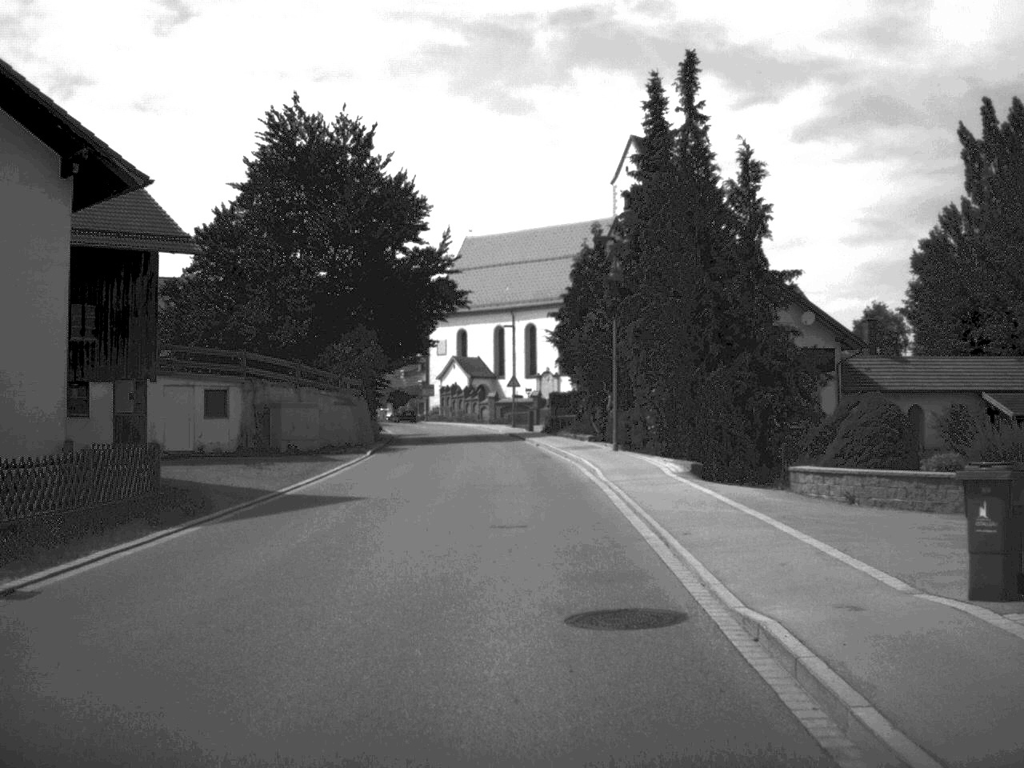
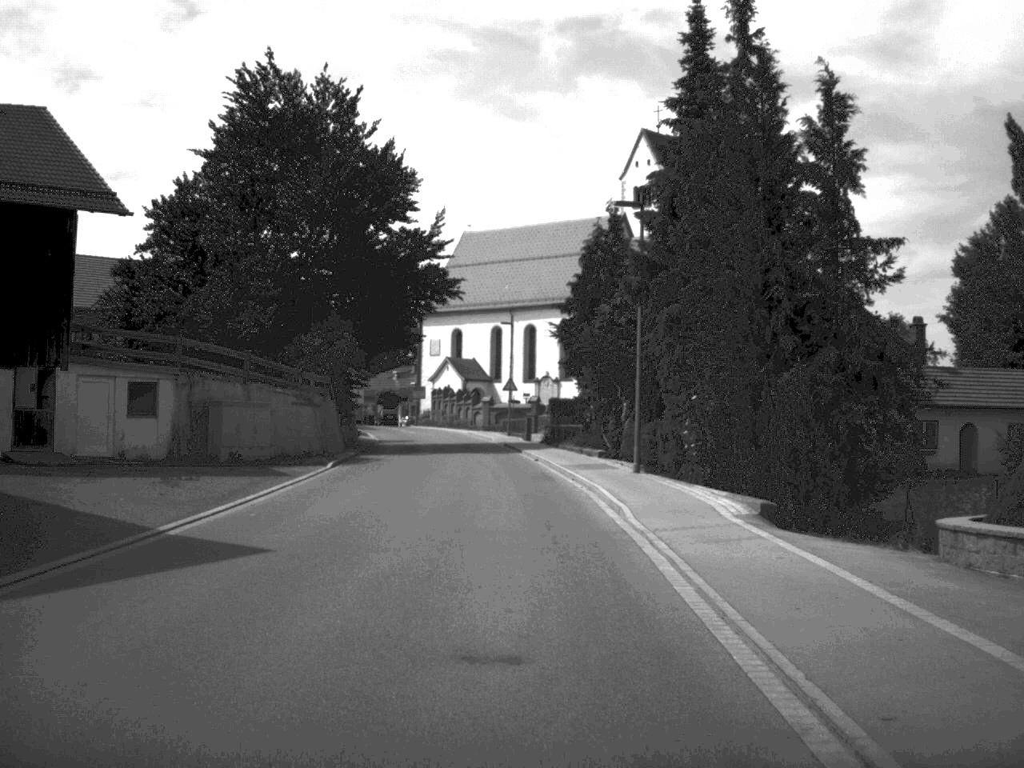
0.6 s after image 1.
(0.0, +7.8) m; 0°
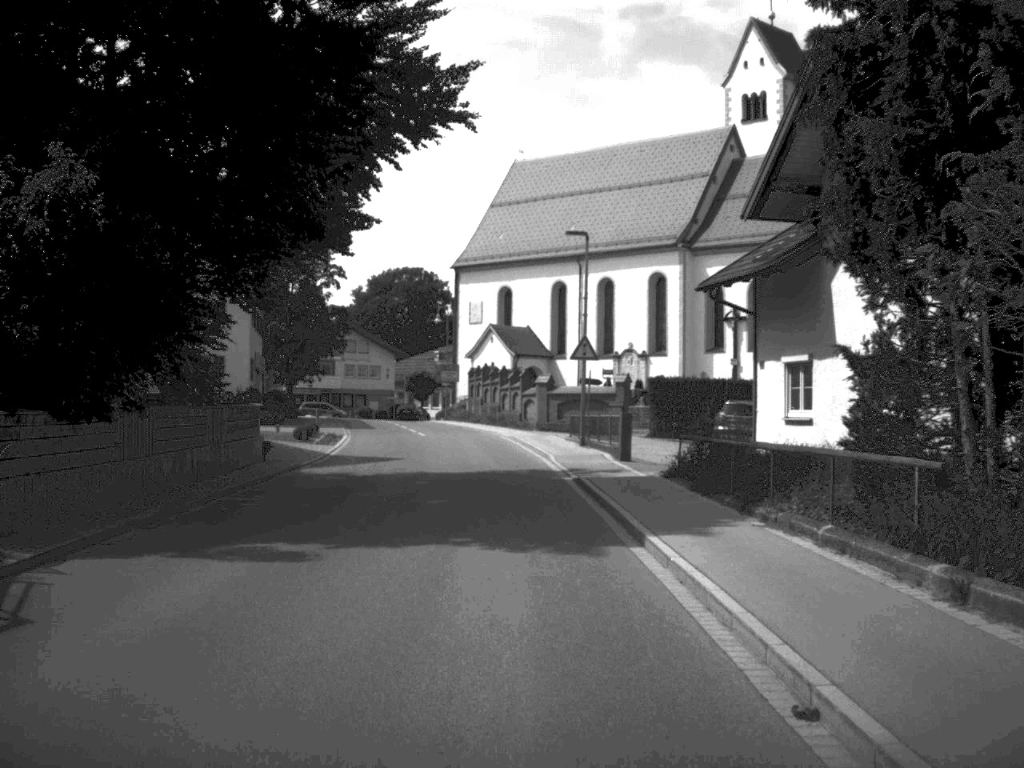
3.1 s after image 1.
(-0.6, +32.7) m; -3°
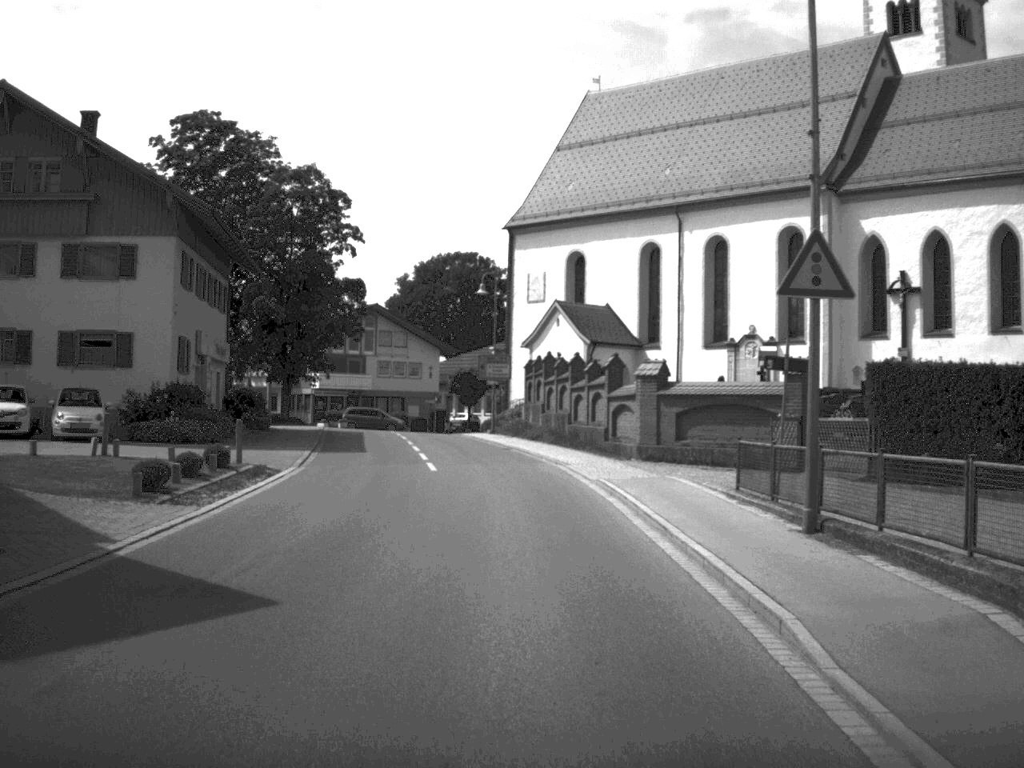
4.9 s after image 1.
(-0.6, +23.4) m; -3°
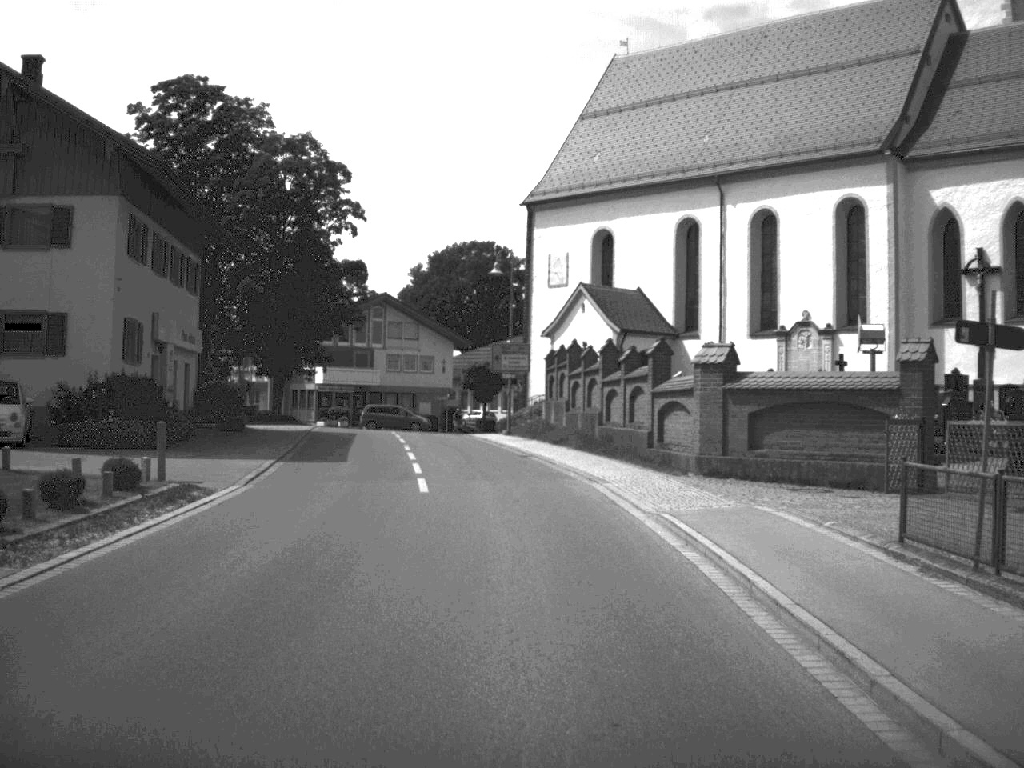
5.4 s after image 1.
(-0.1, +7.4) m; -1°
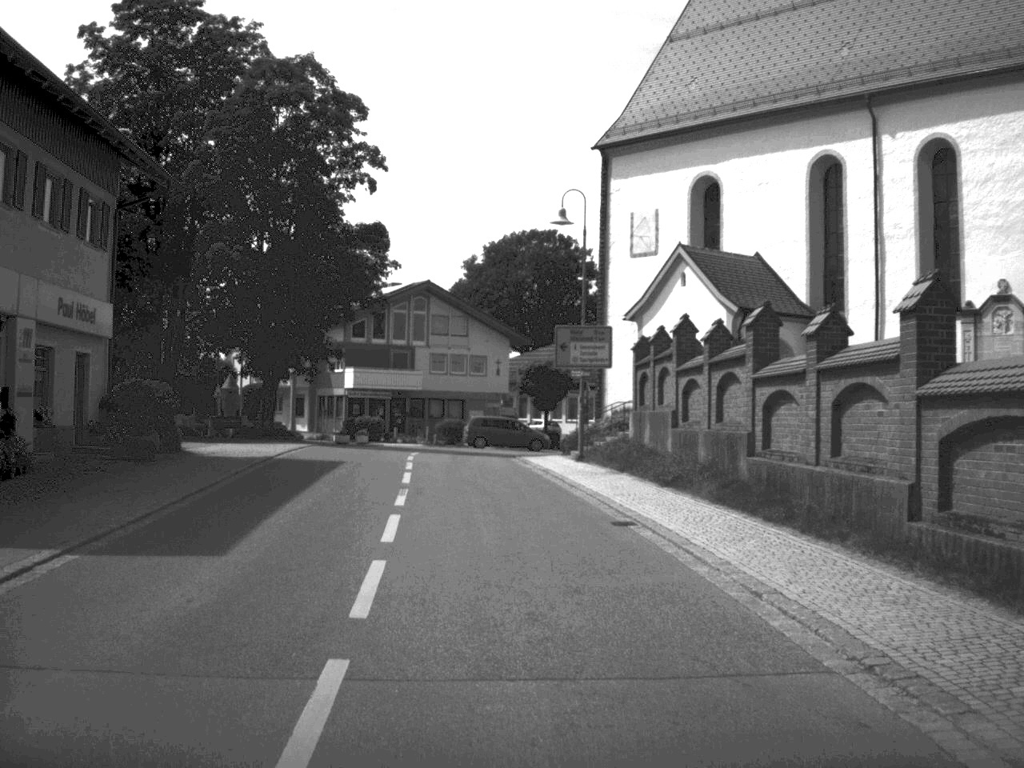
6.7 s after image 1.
(-0.4, +15.7) m; -3°
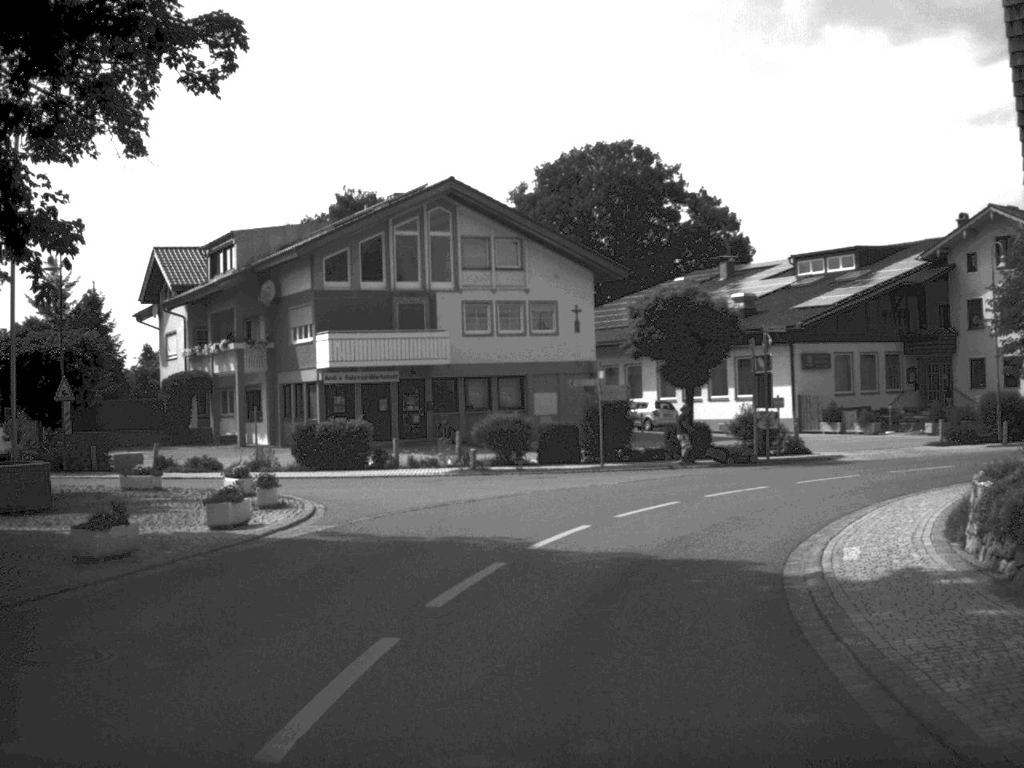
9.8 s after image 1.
(-1.8, +34.4) m; -2°
